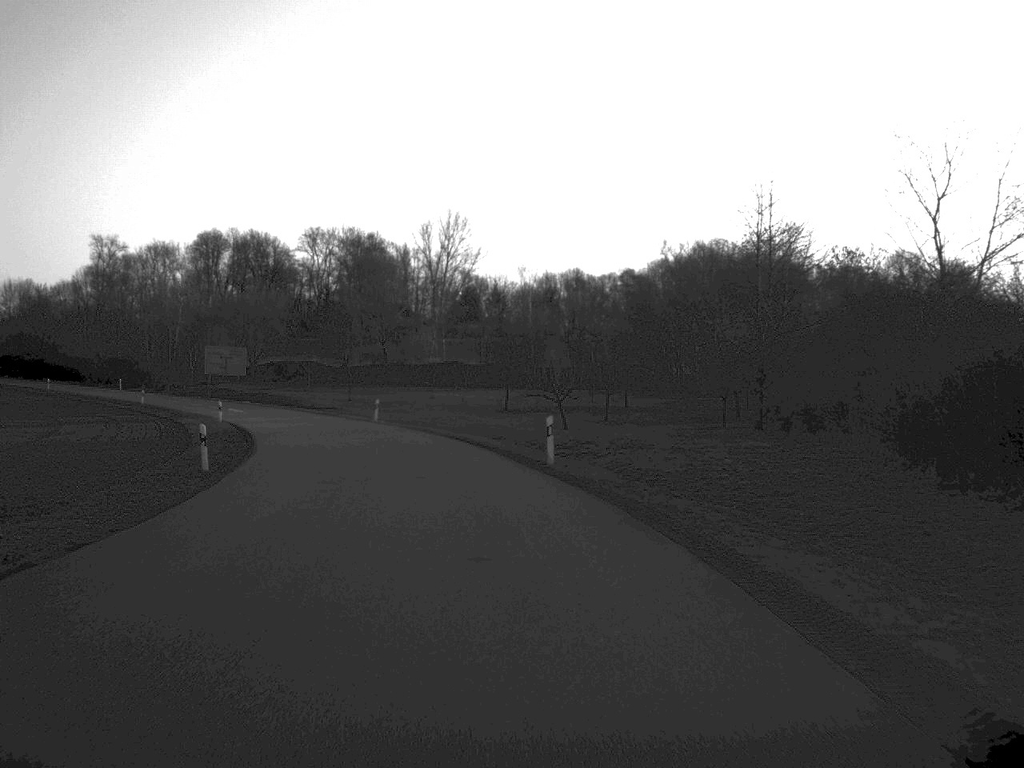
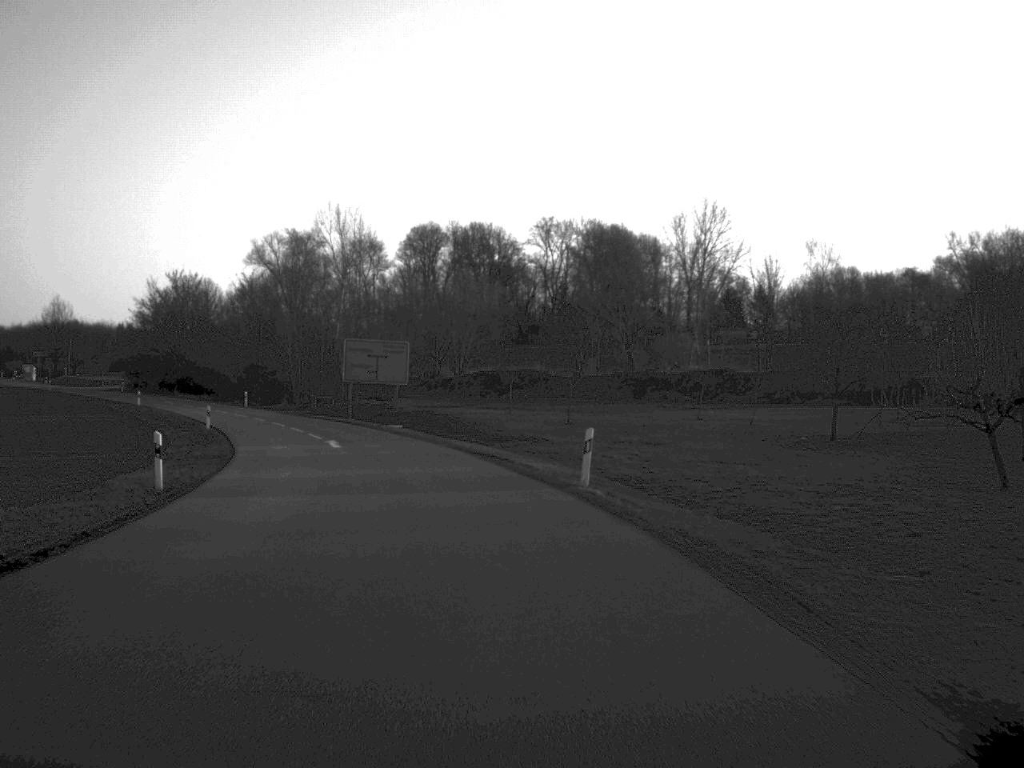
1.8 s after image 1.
(-3.6, +38.8) m; -11°
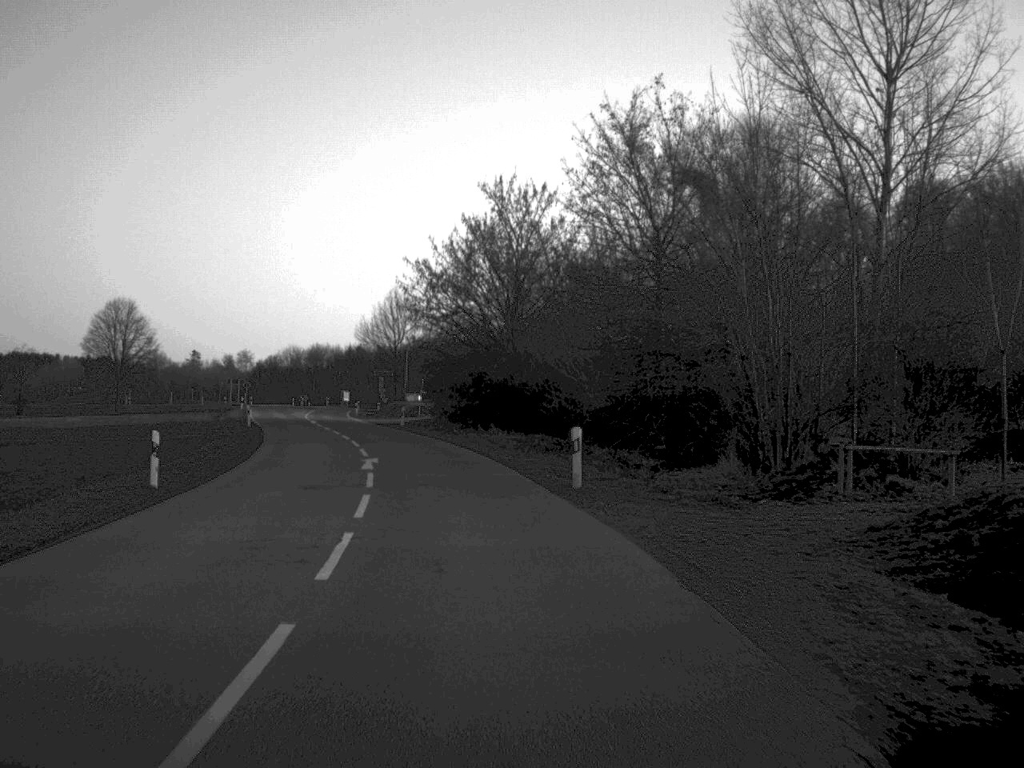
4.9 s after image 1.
(-11.7, +64.3) m; -20°
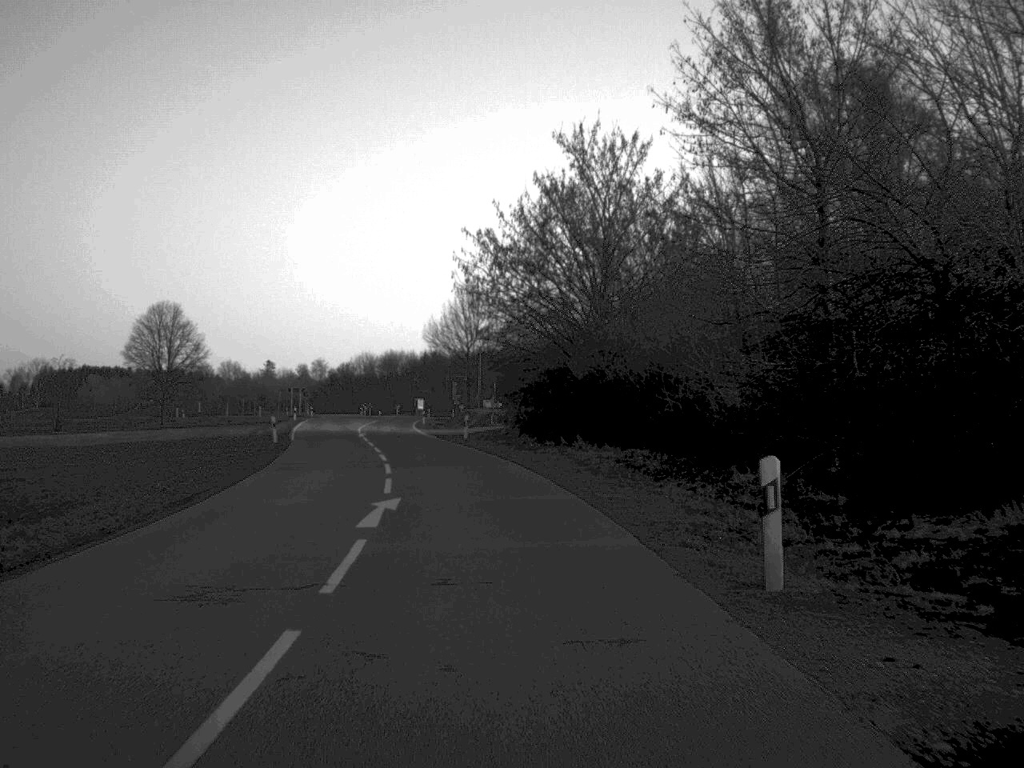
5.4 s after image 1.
(-0.4, +12.3) m; -4°
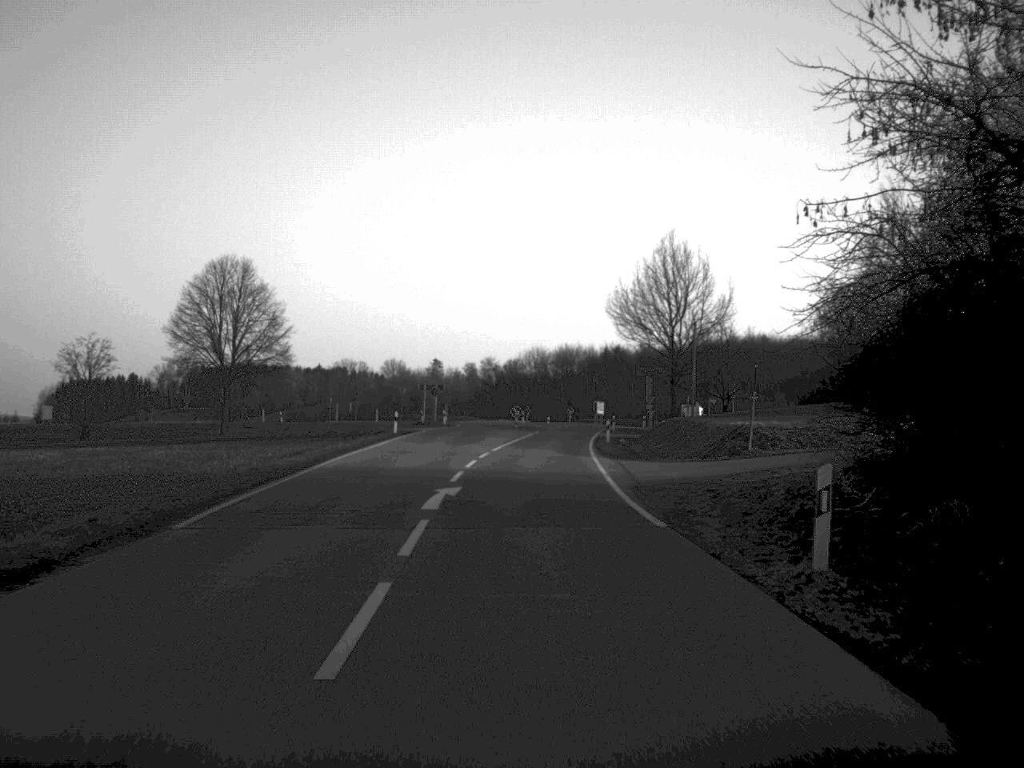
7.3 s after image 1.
(-3.2, +39.3) m; -8°
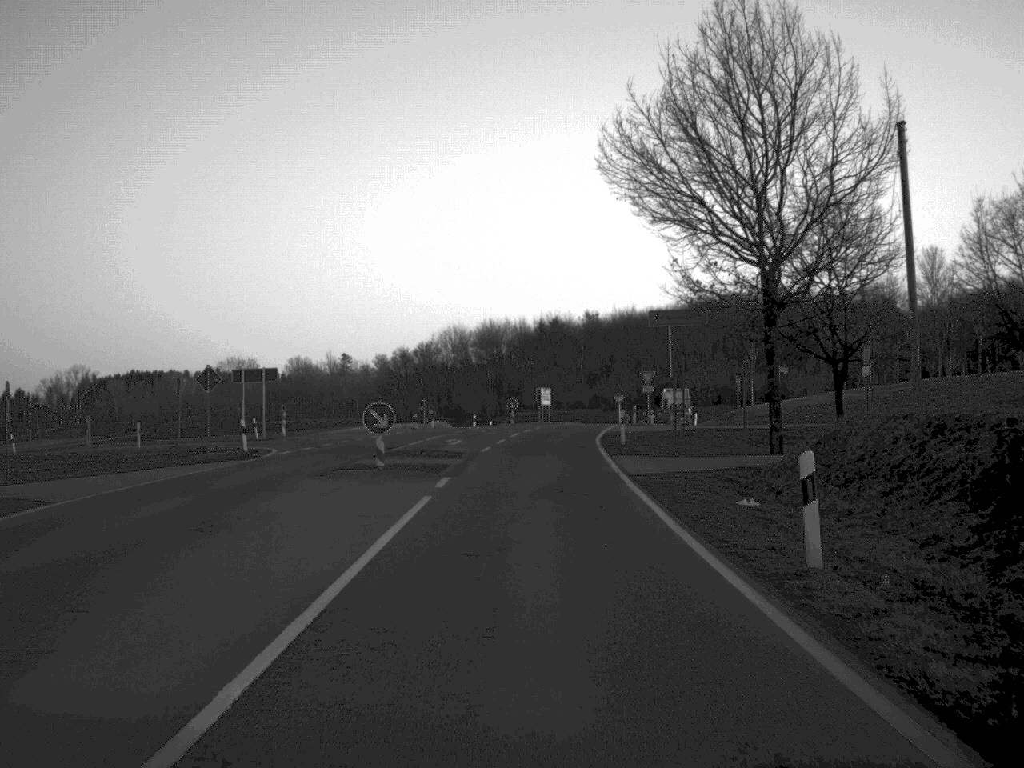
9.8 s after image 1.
(+0.8, +49.4) m; +4°
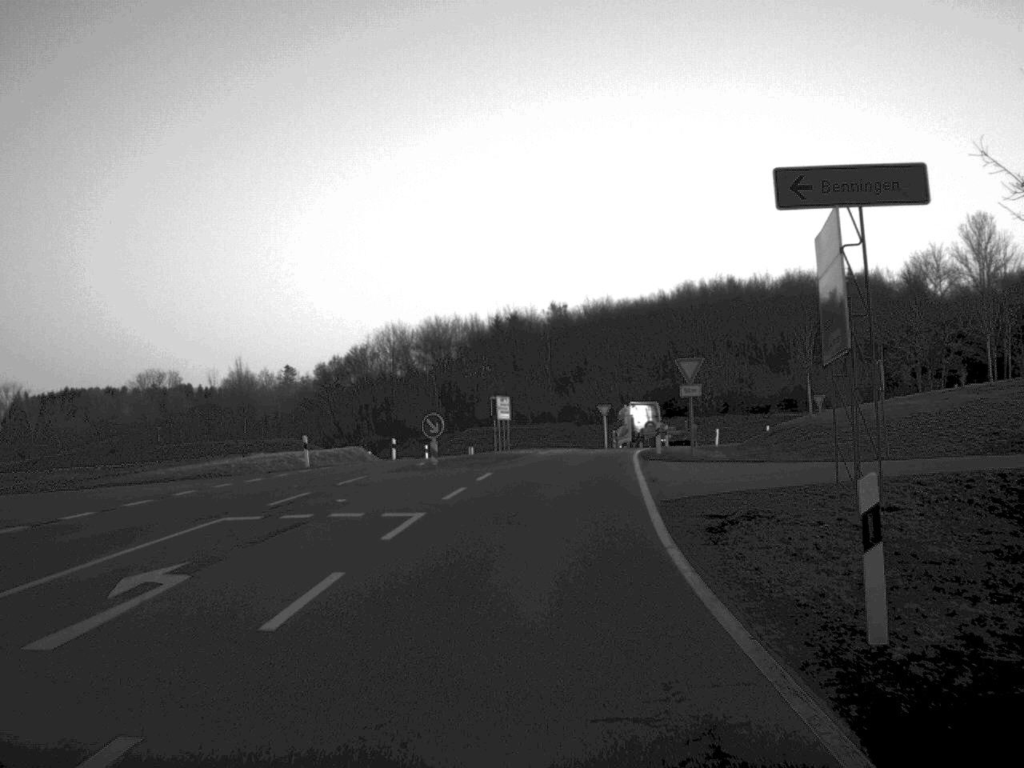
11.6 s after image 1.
(+0.6, +31.9) m; +2°
